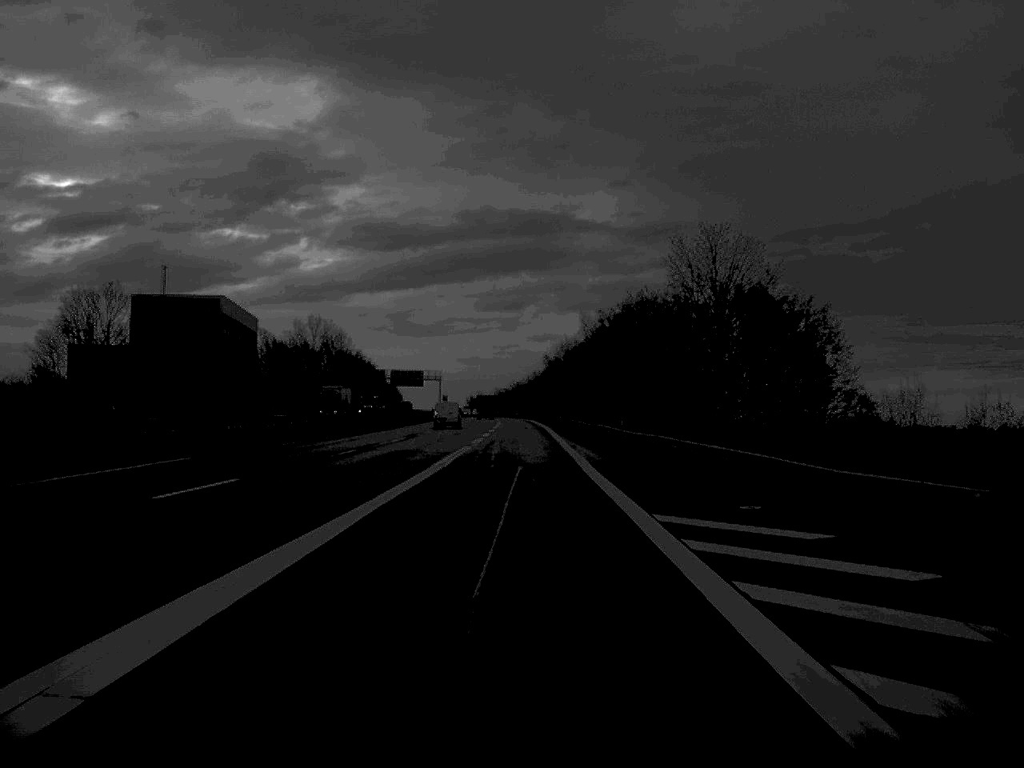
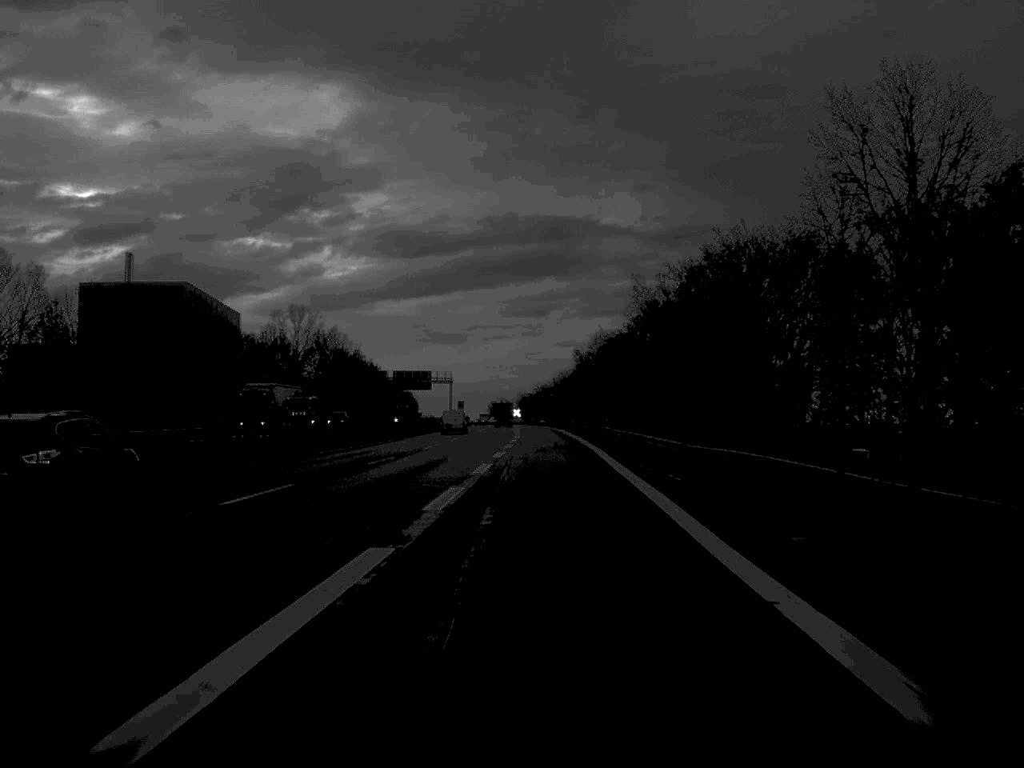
(-0.3, +35.3) m; -1°
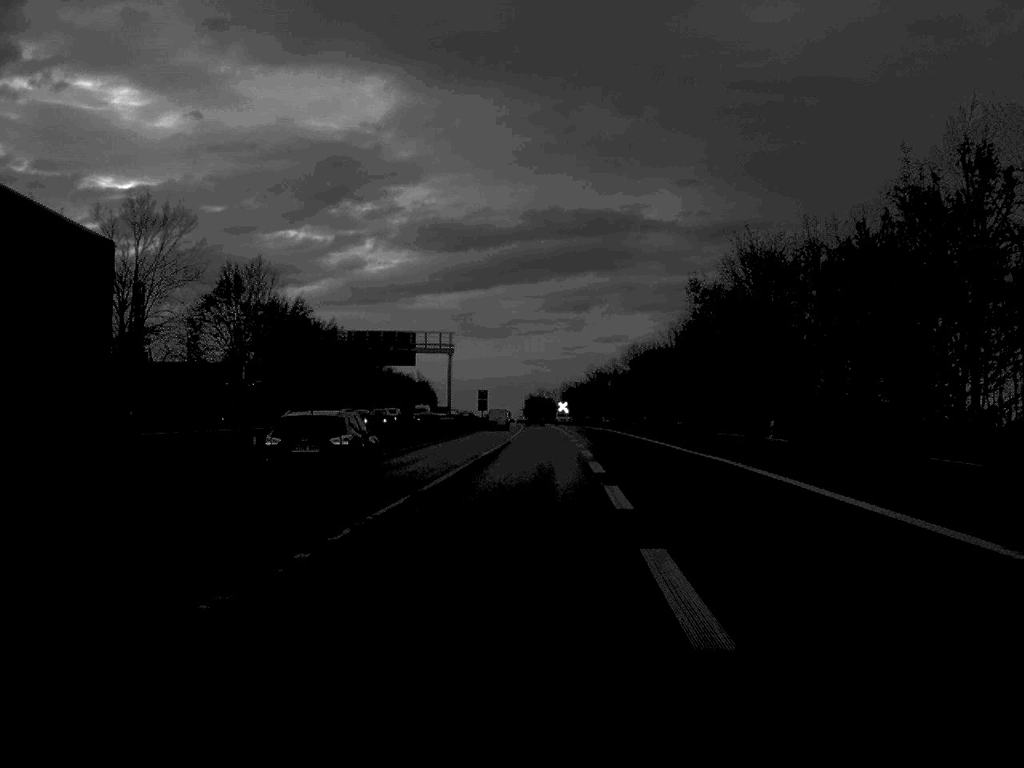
(-1.4, +86.2) m; -2°
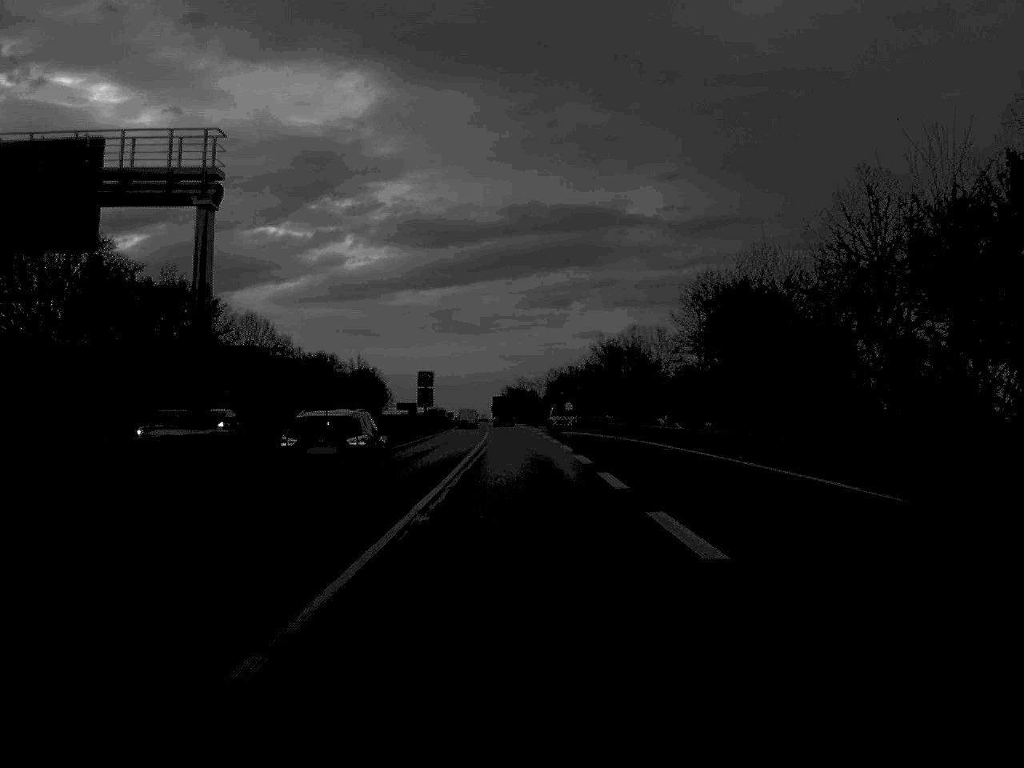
(+0.8, +78.8) m; +1°
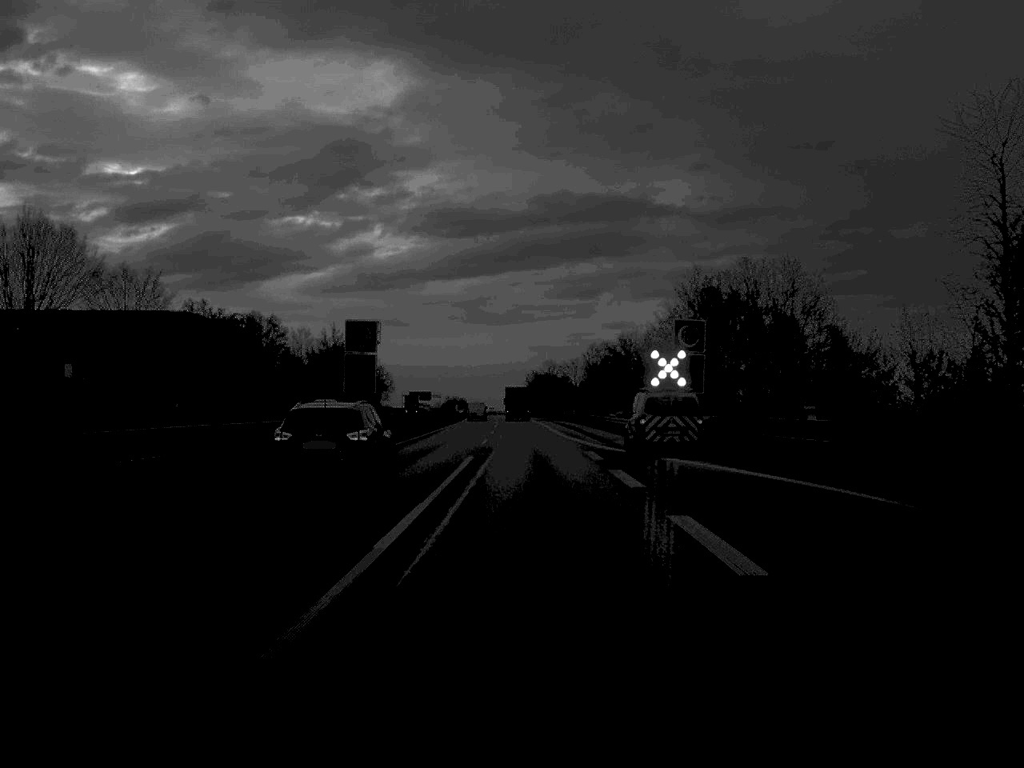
(-0.5, +61.2) m; -1°
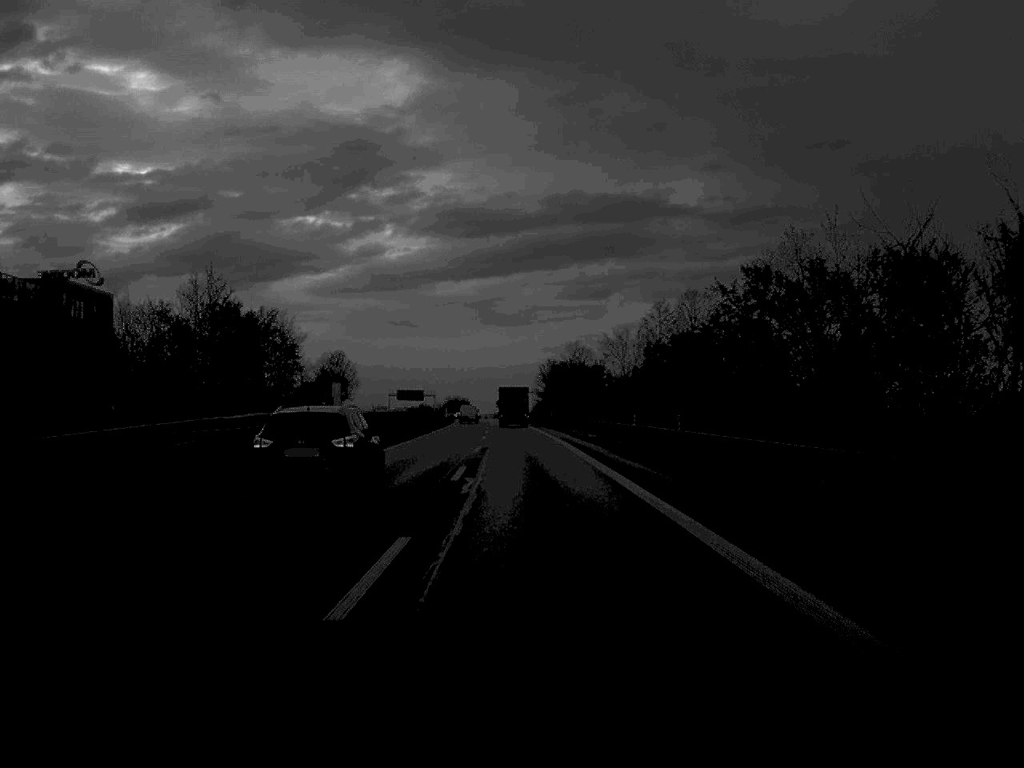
(-0.5, +77.4) m; 0°
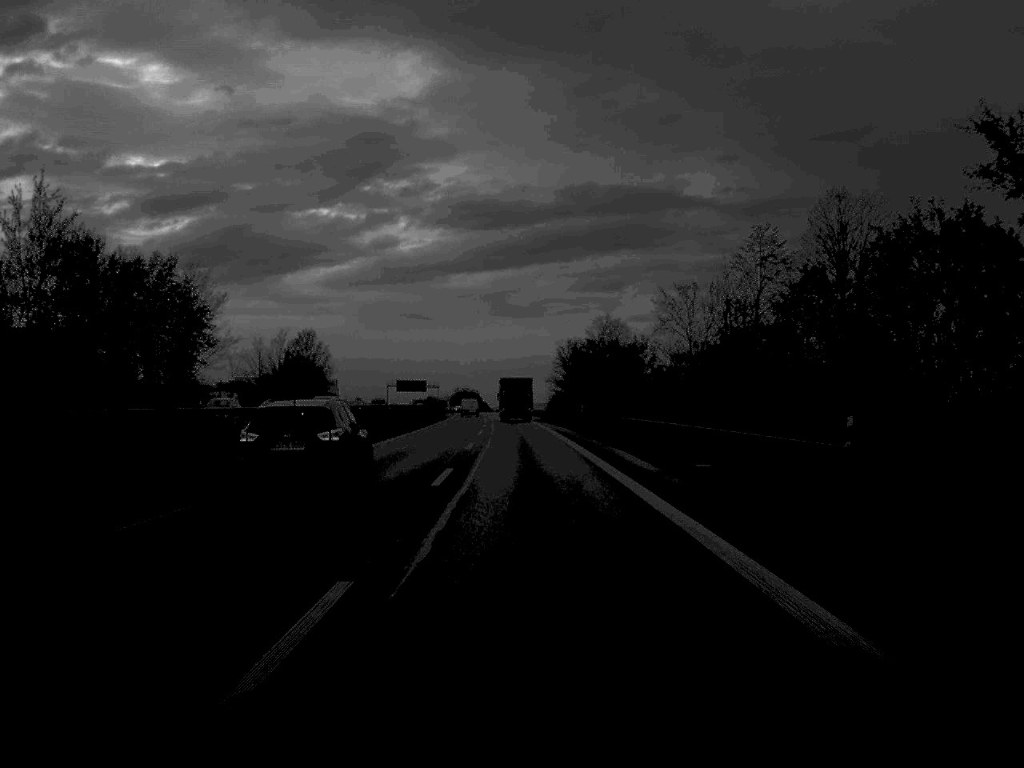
(-0.2, +40.4) m; -1°
